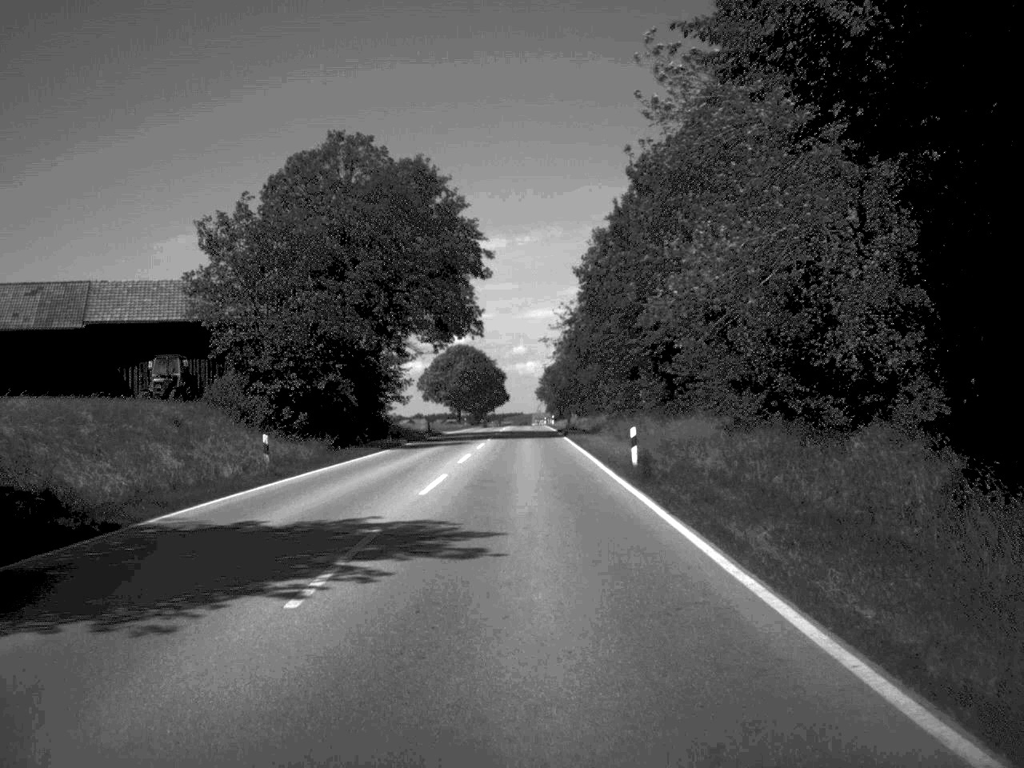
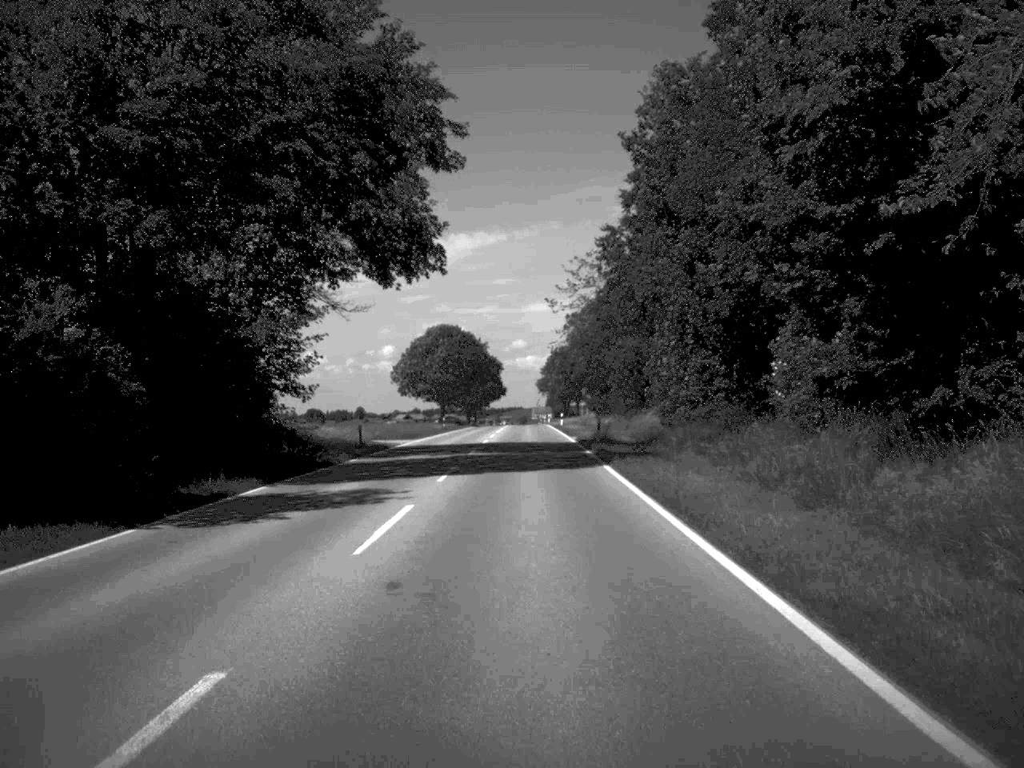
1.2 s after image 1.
(0.0, +32.8) m; 0°
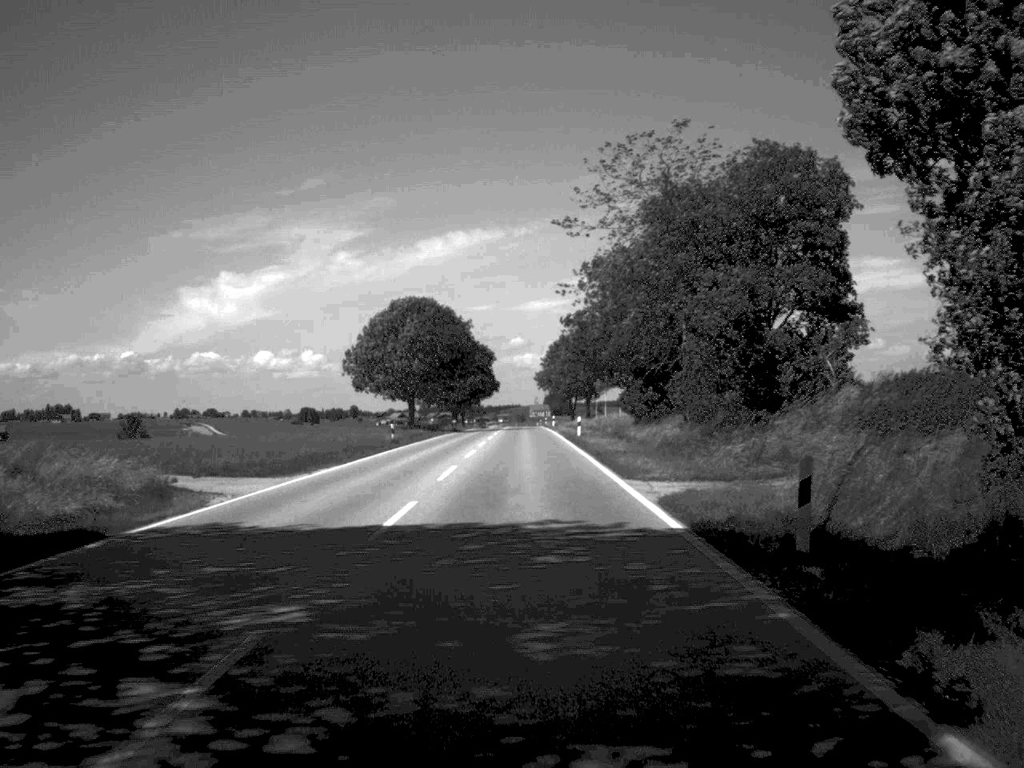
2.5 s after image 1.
(0.0, +35.0) m; 0°
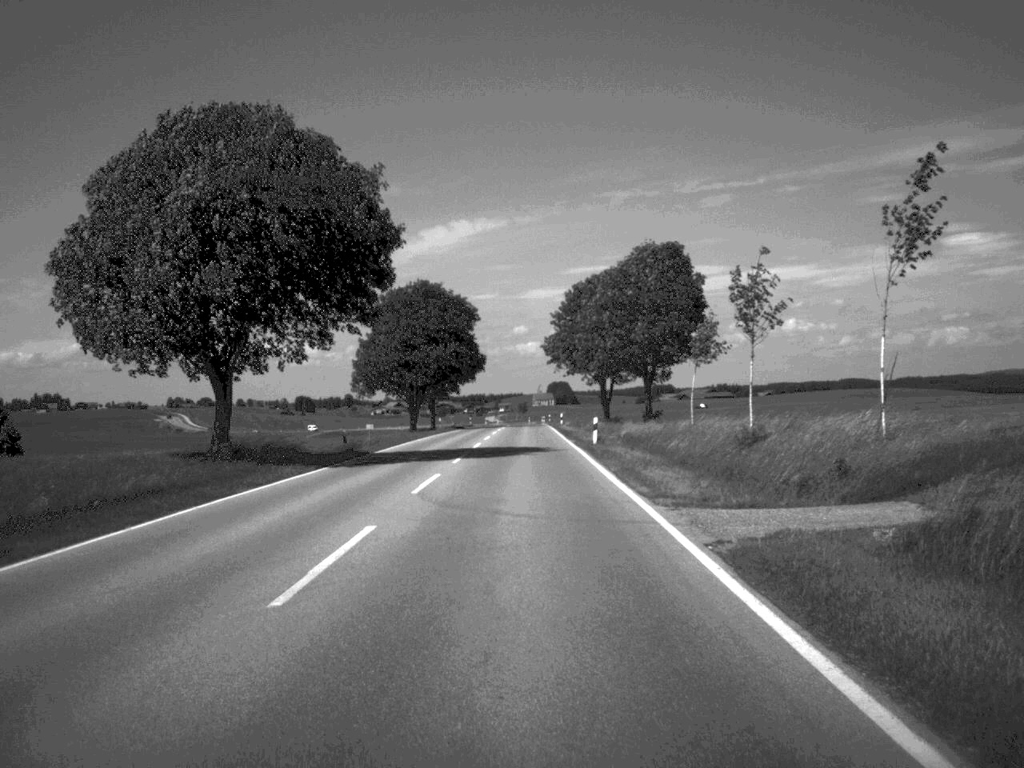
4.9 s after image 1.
(-0.1, +65.2) m; 0°
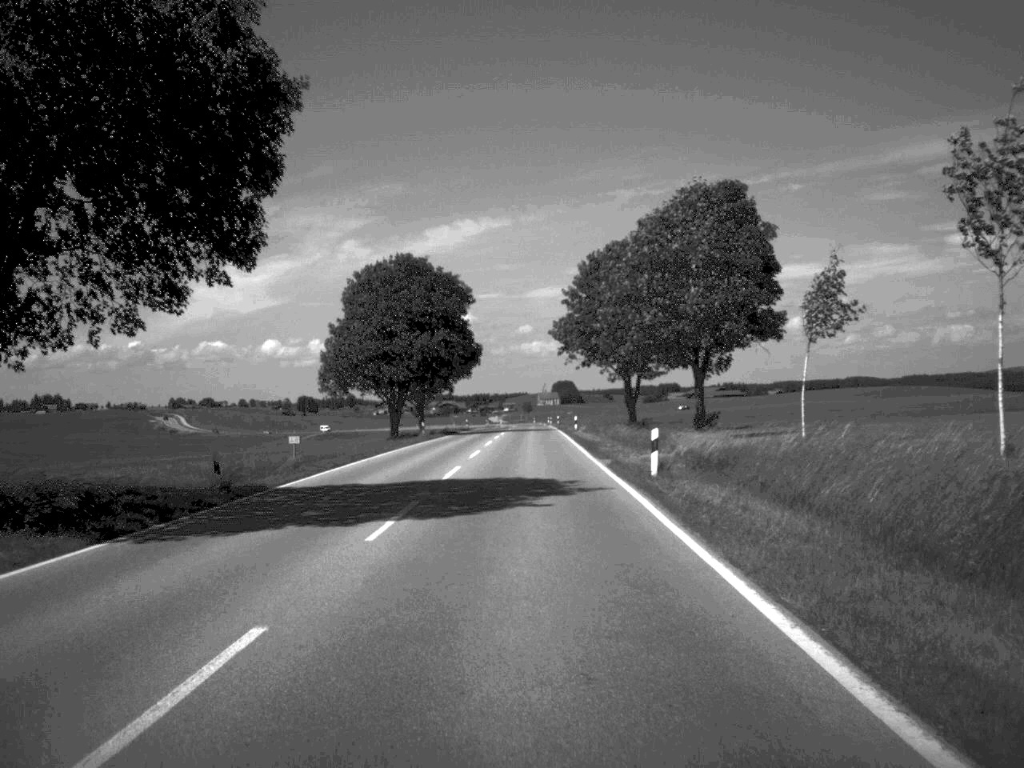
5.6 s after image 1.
(-0.1, +18.9) m; 0°
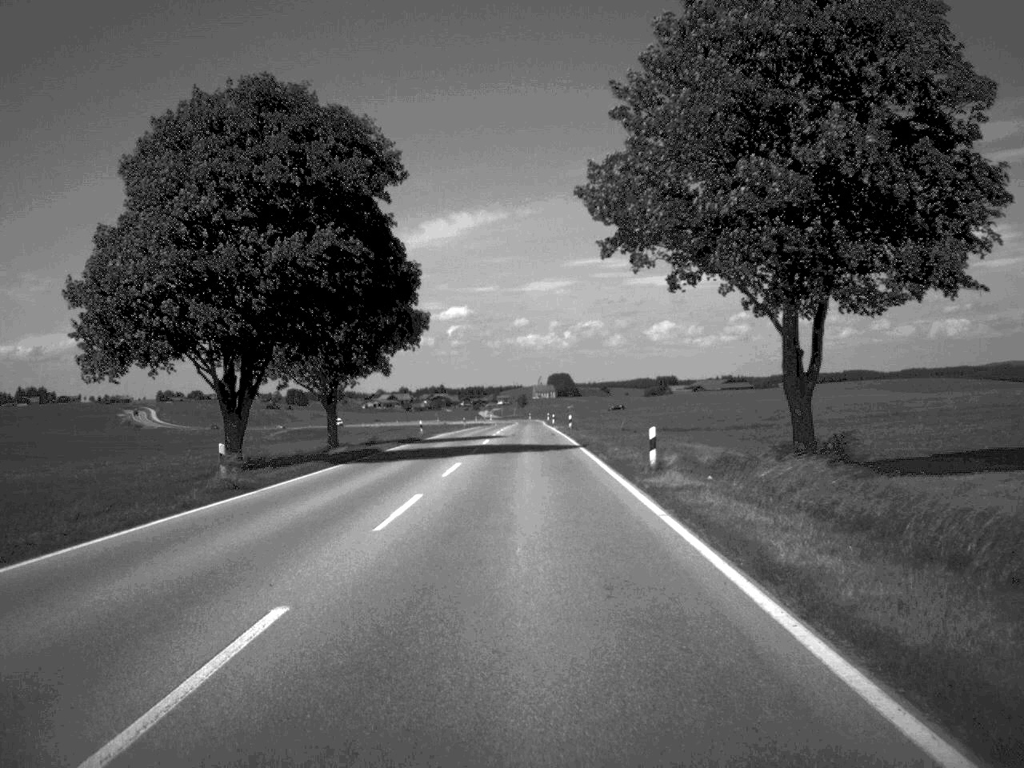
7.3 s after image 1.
(+0.1, +47.7) m; 0°
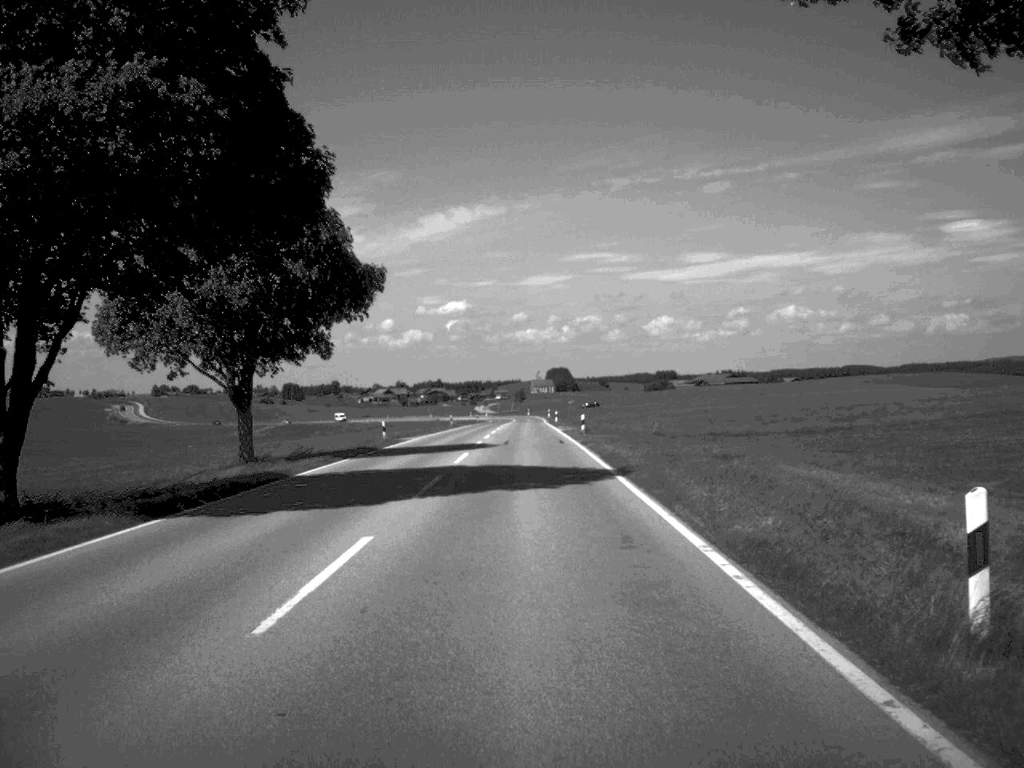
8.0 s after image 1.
(0.0, +18.9) m; 0°
